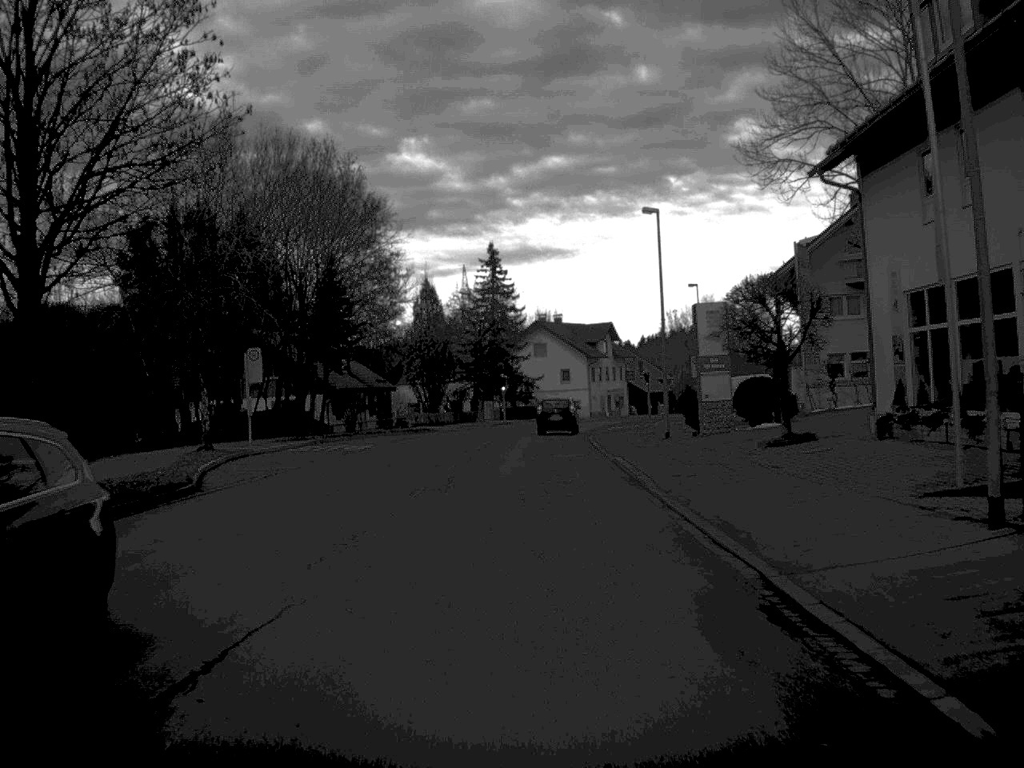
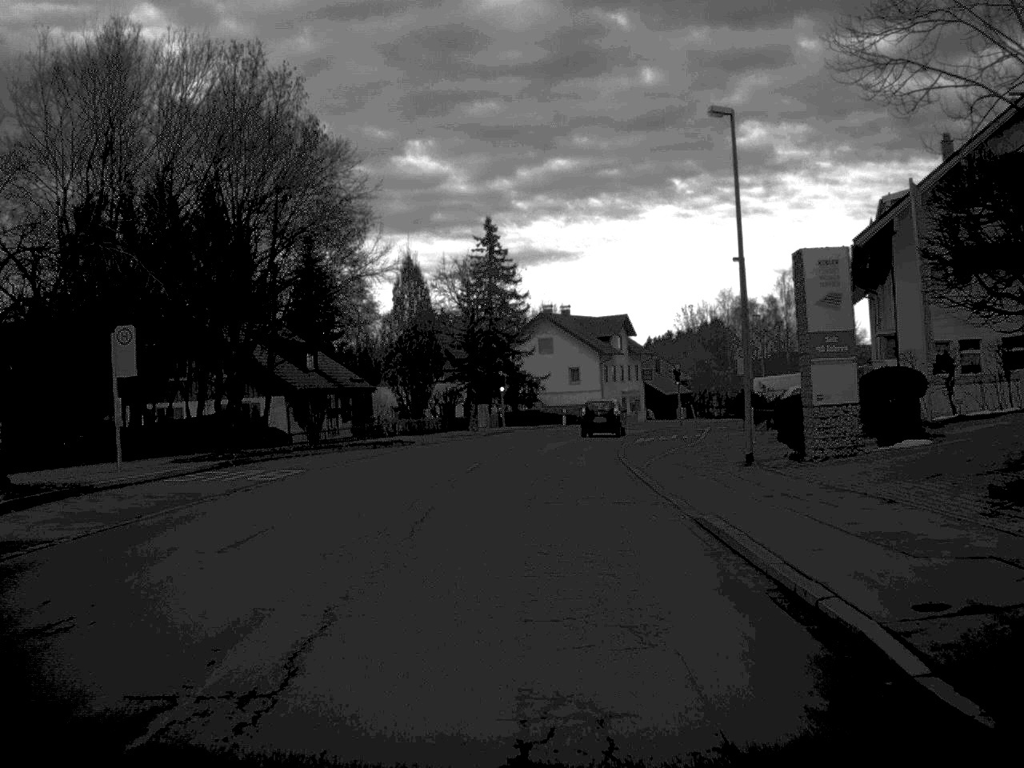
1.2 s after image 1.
(0.0, +15.1) m; 0°
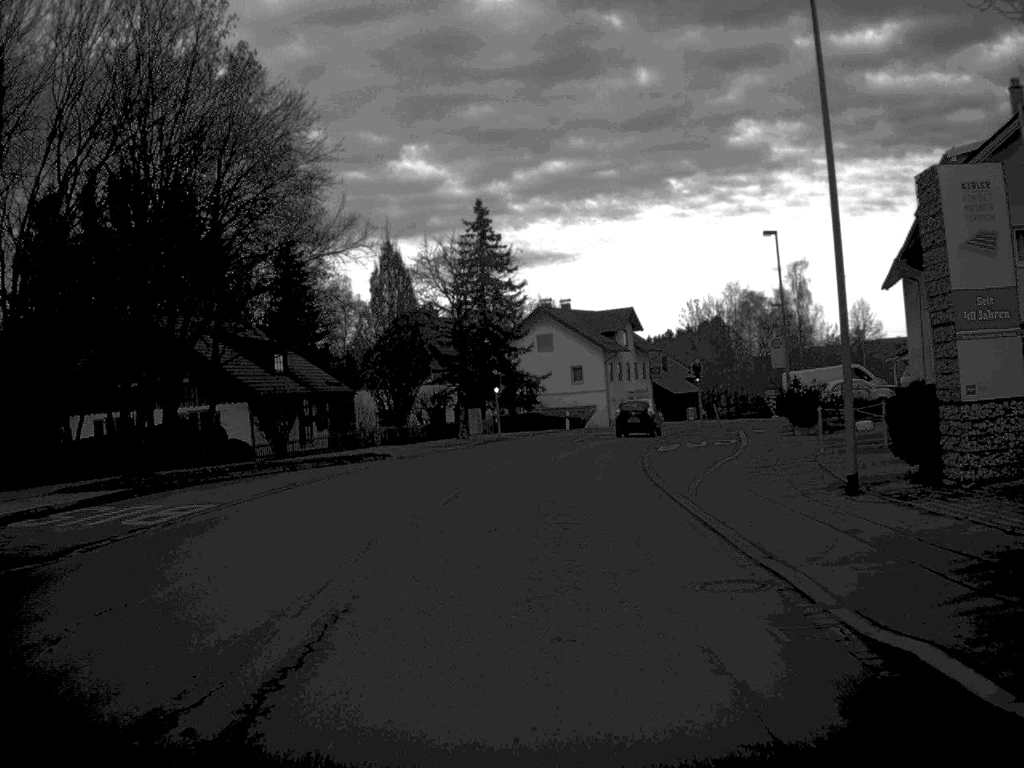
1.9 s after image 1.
(0.0, +8.8) m; 0°
